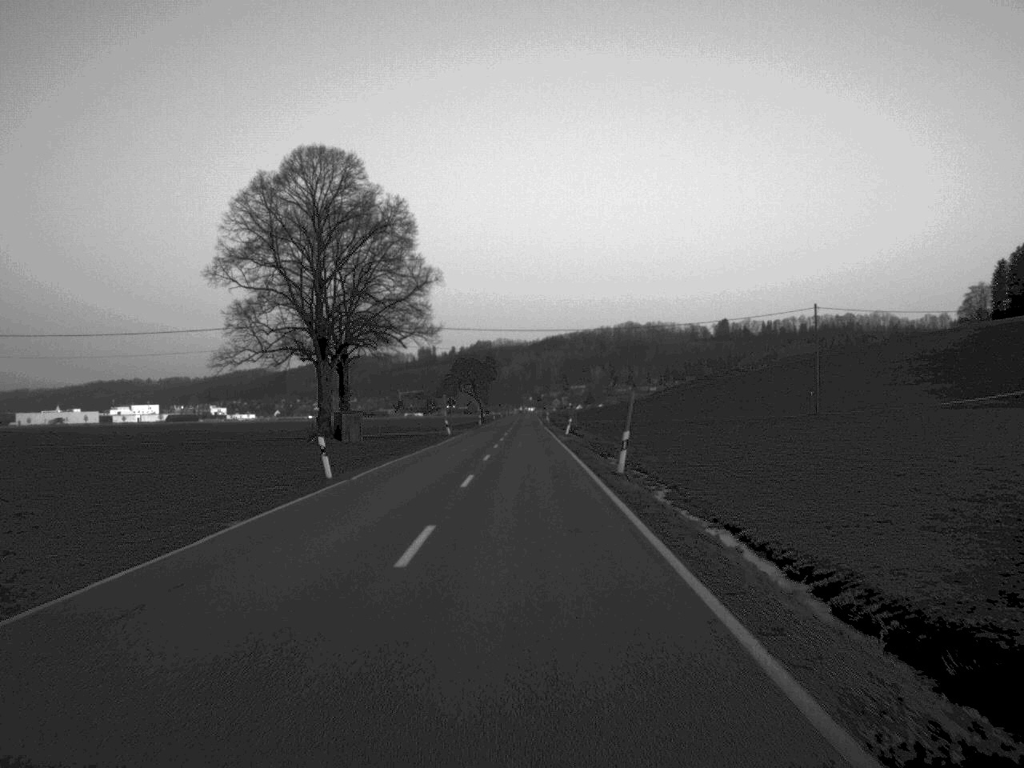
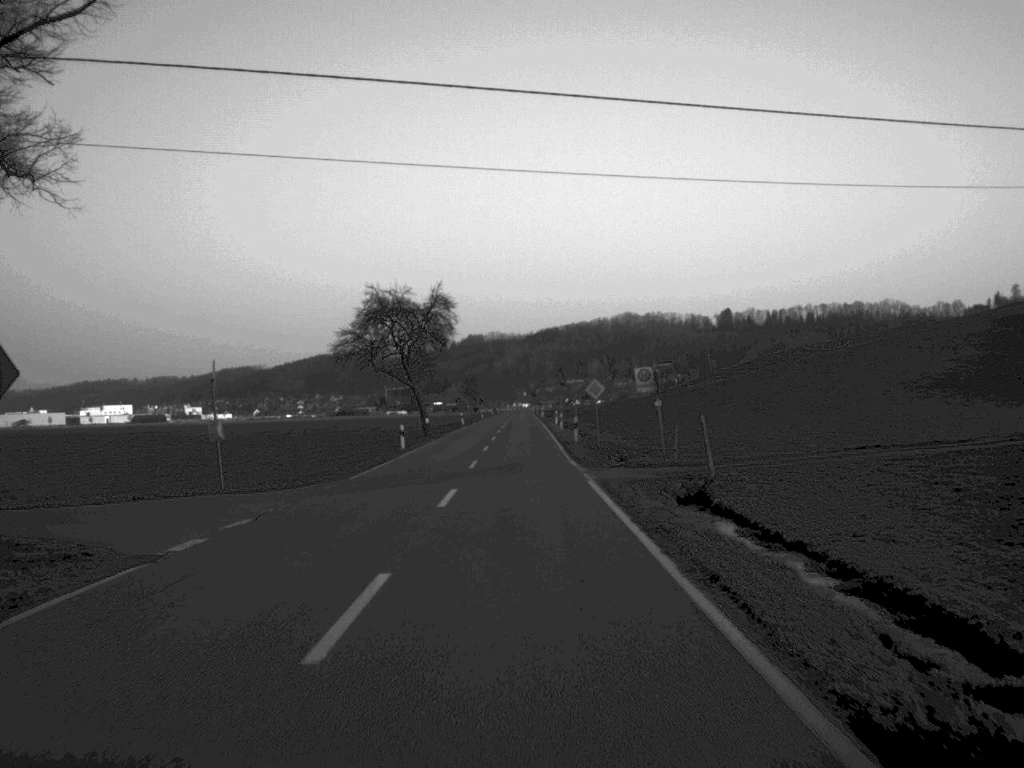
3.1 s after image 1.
(+0.1, +77.0) m; 0°
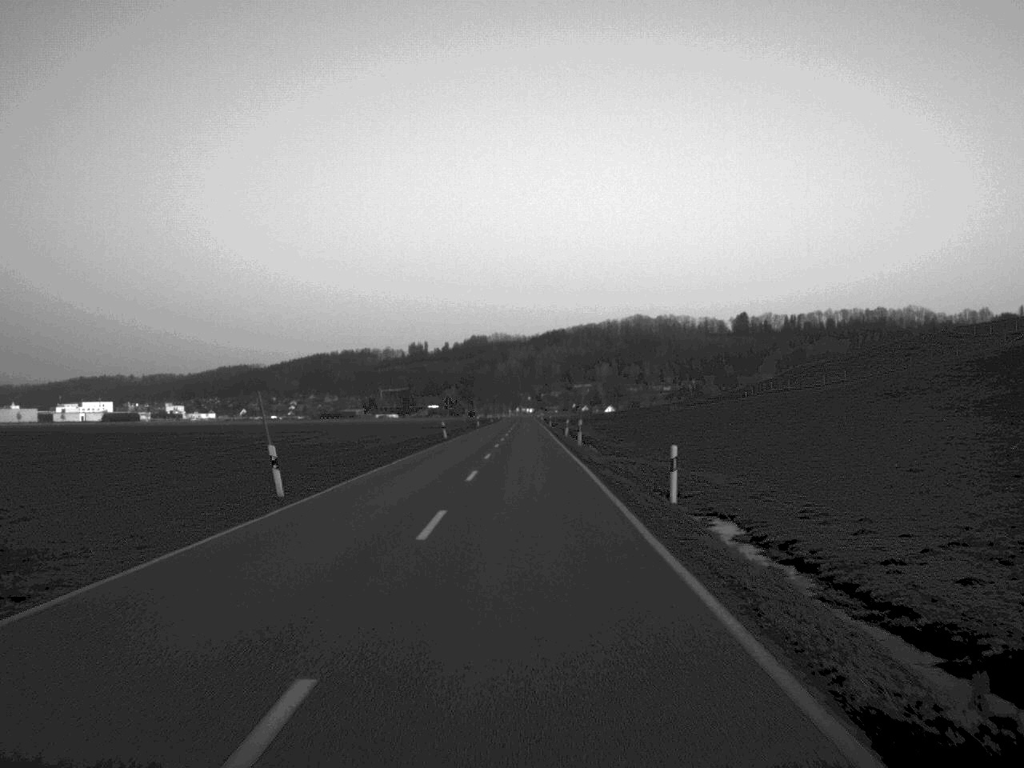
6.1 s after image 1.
(-0.3, +77.4) m; 0°
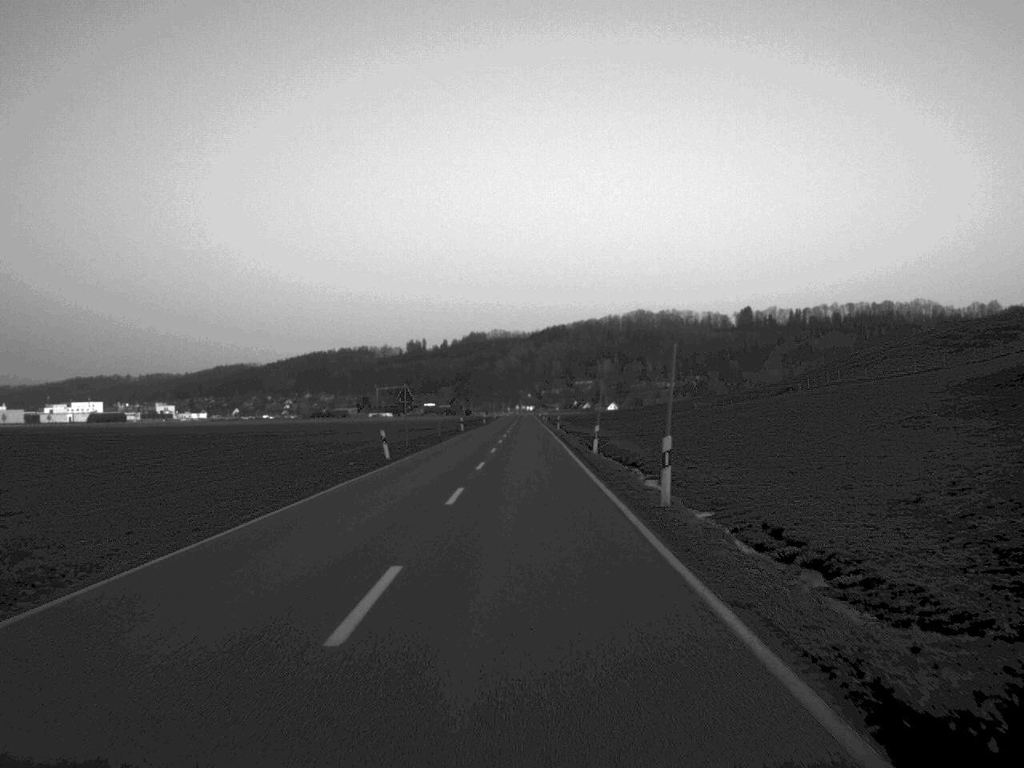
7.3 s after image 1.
(0.0, +30.9) m; 0°
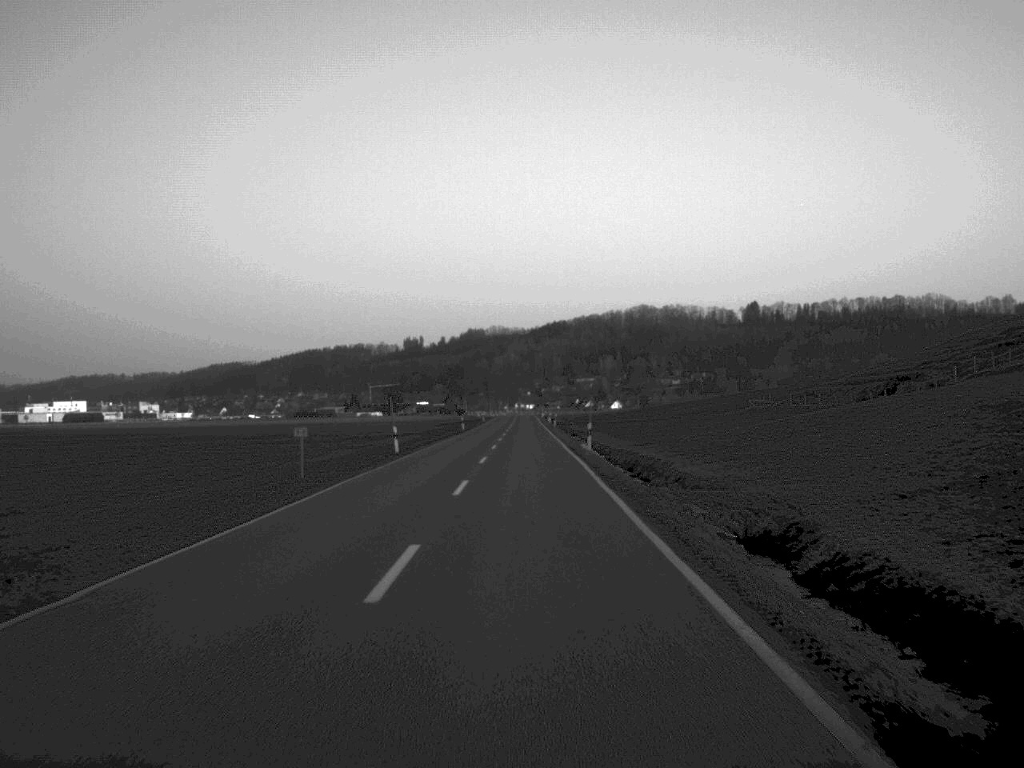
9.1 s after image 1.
(+0.1, +46.5) m; 0°
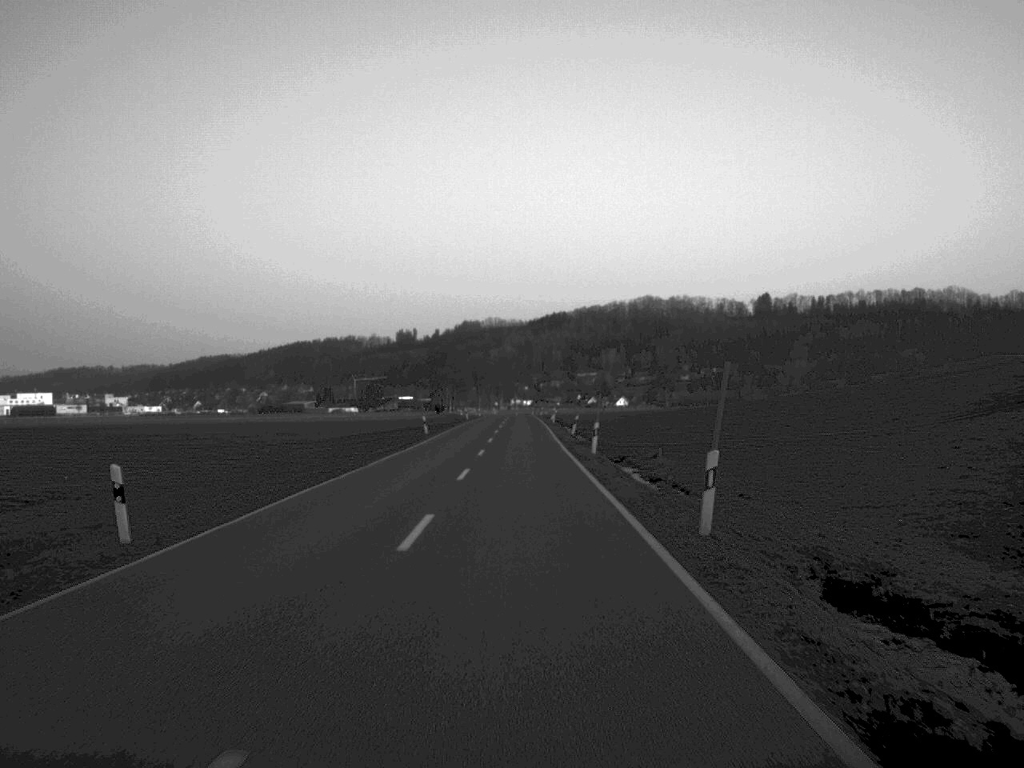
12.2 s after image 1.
(+0.1, +81.3) m; 0°
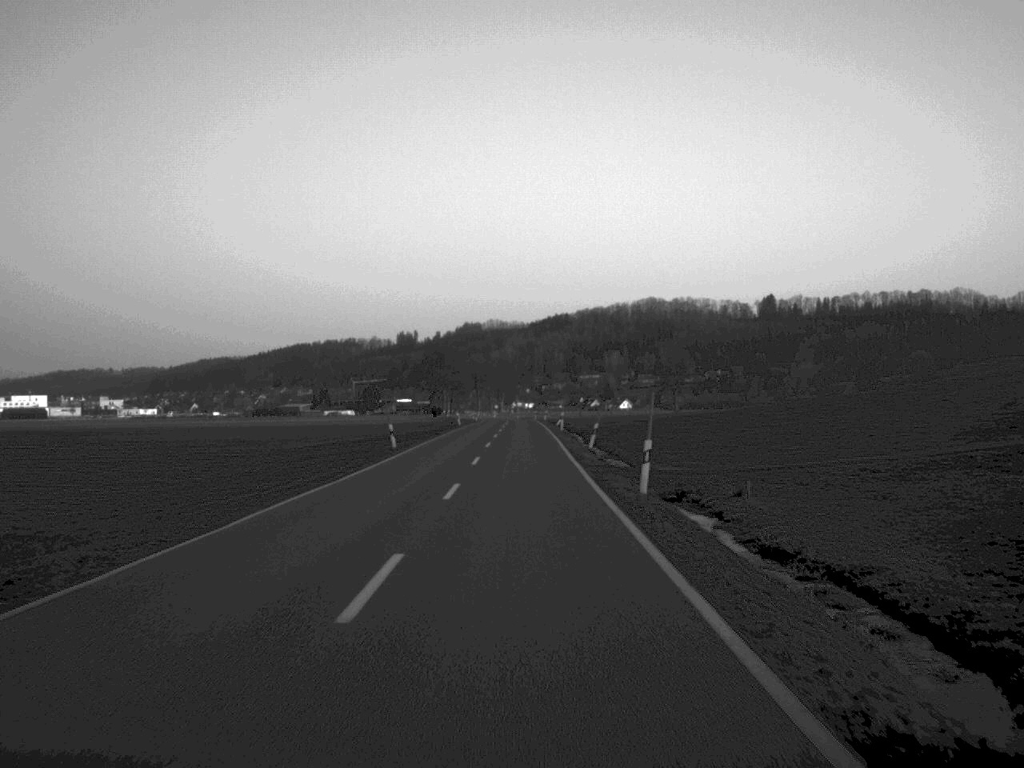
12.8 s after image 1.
(0.0, +16.4) m; 0°
